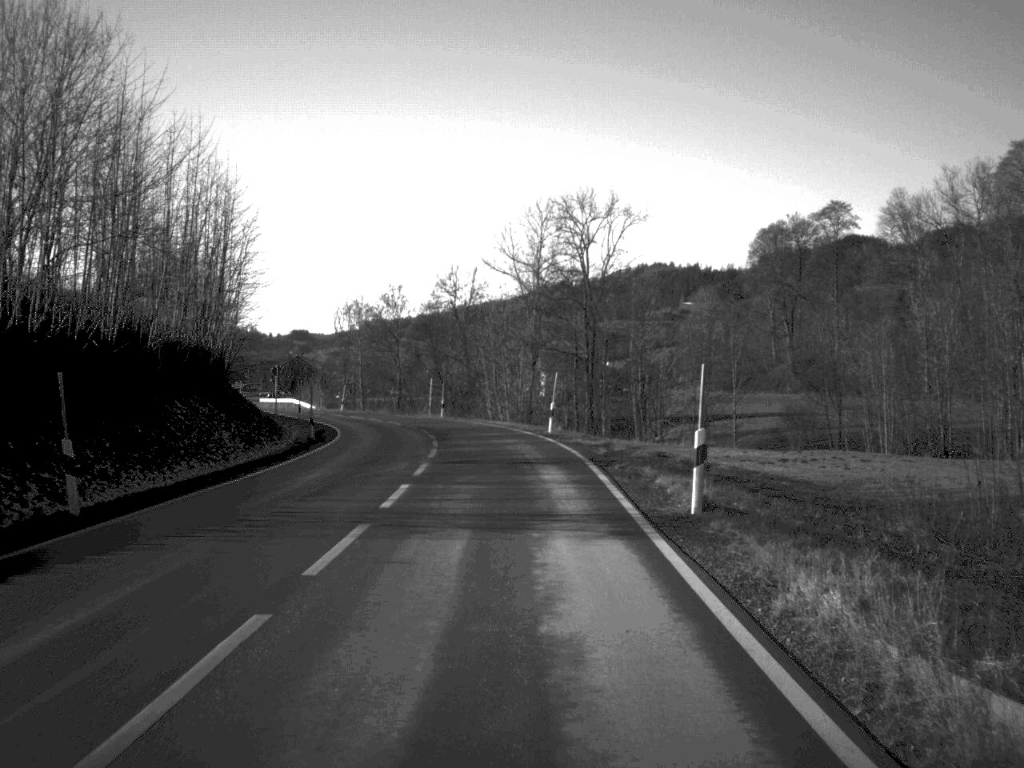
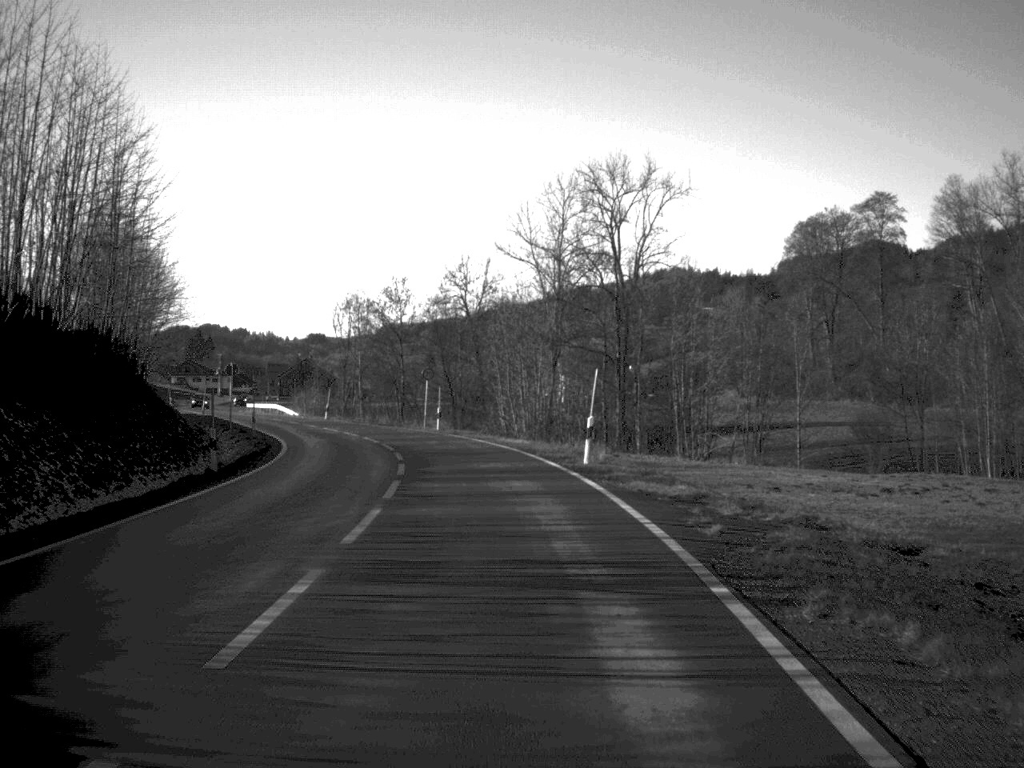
(-0.1, +15.3) m; -1°
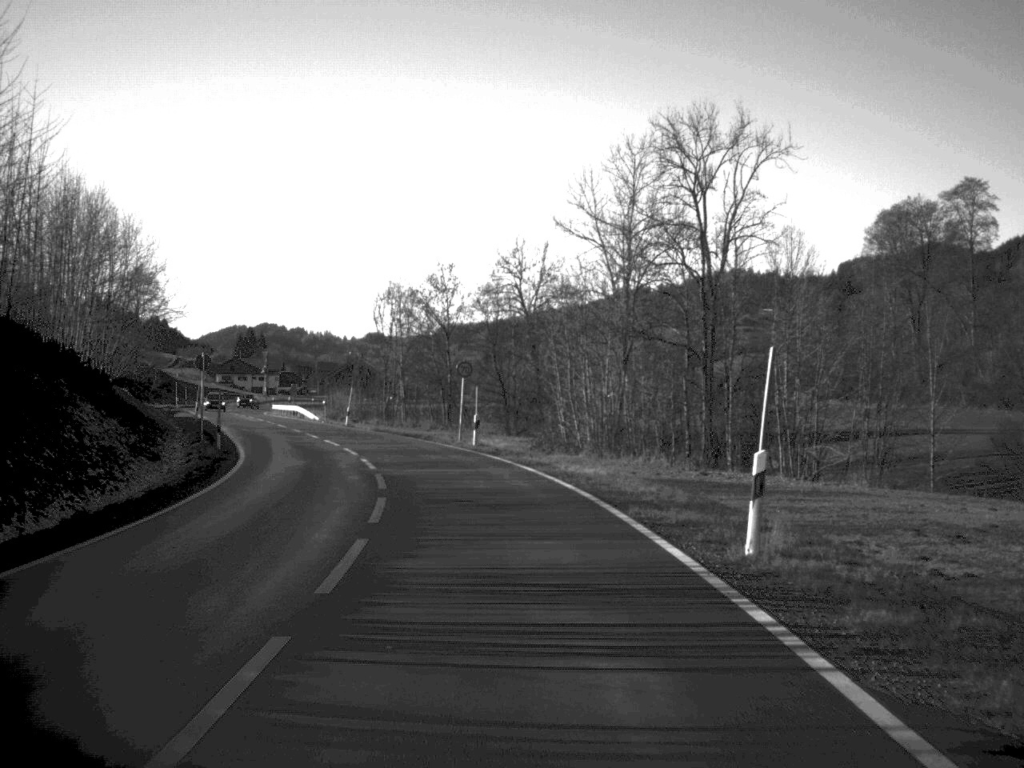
(-0.3, +14.5) m; -3°
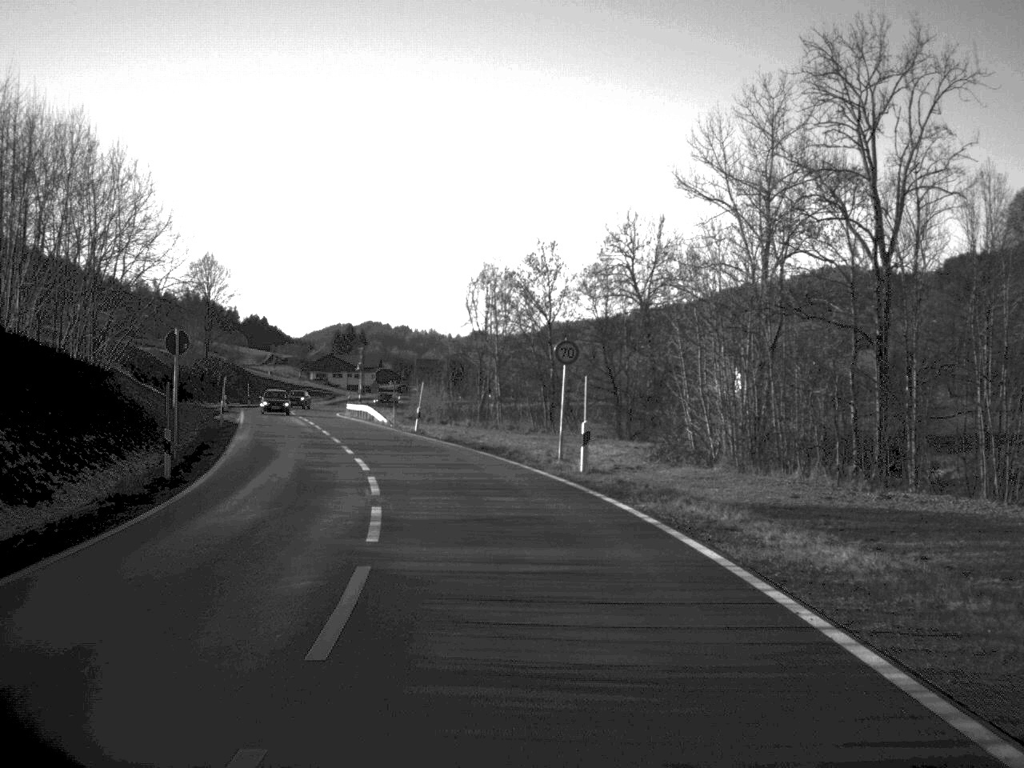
(-0.6, +14.8) m; -5°
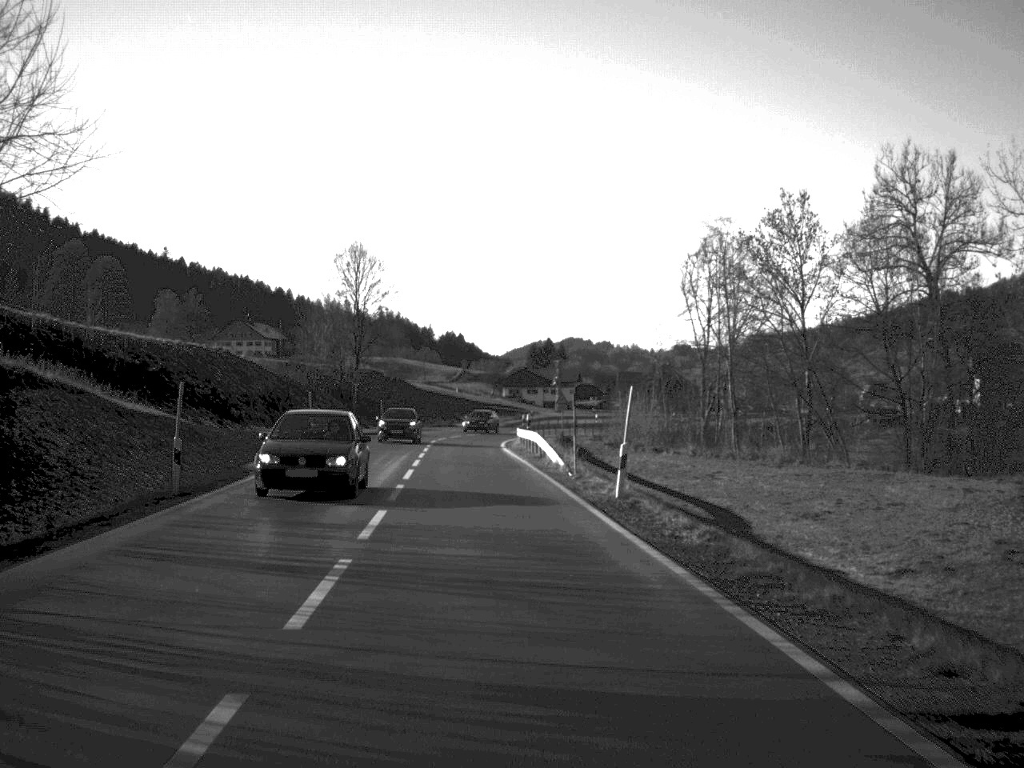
(-2.4, +28.6) m; -9°
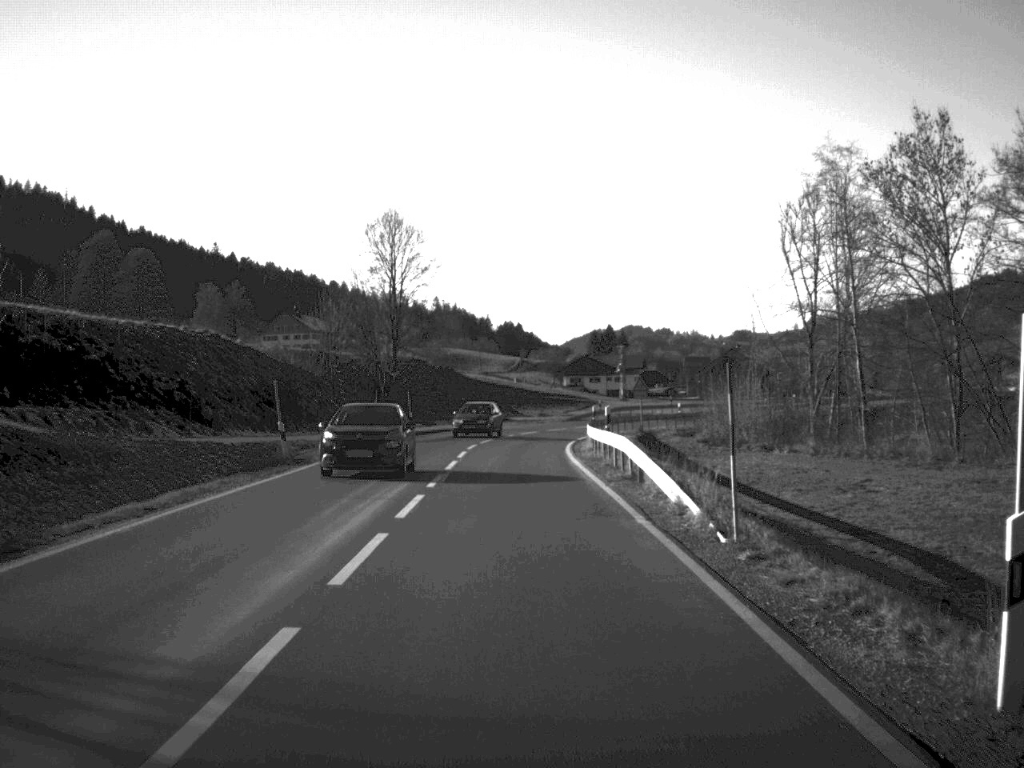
(-0.4, +16.3) m; -3°
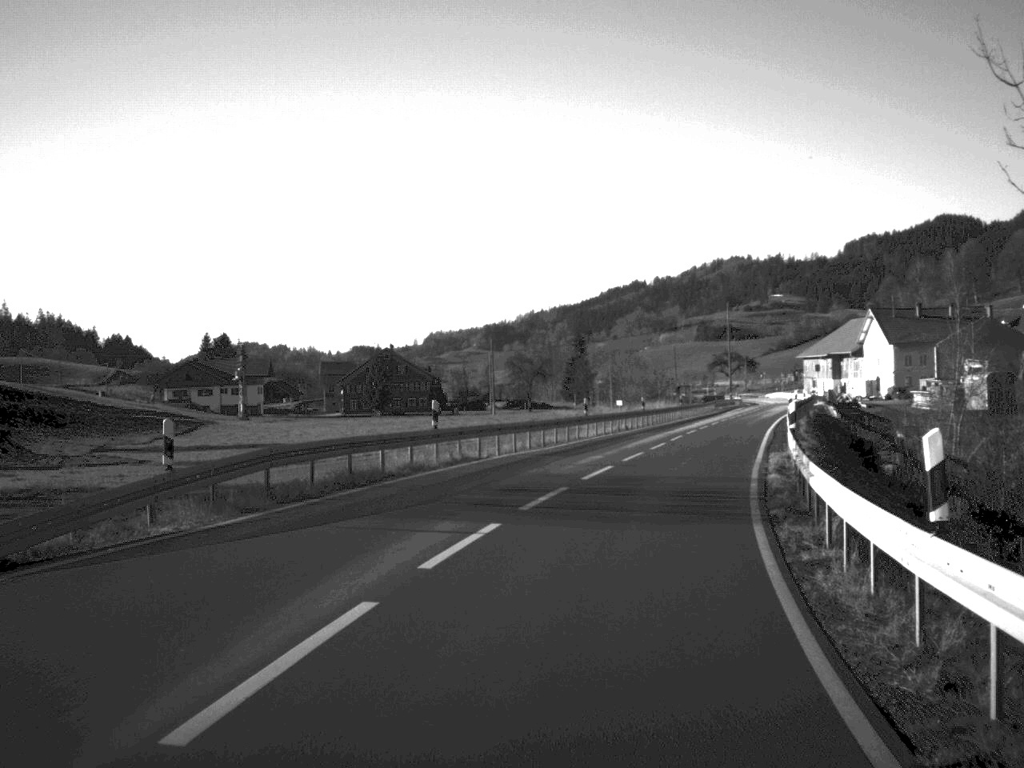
(+4.9, +69.7) m; +18°
